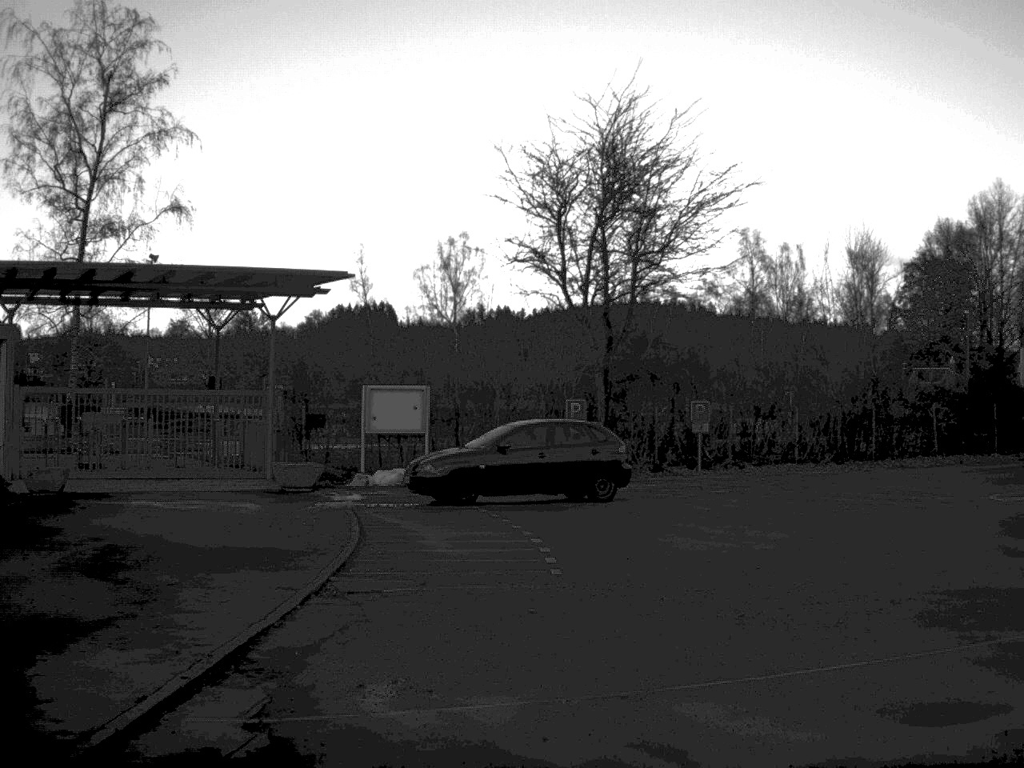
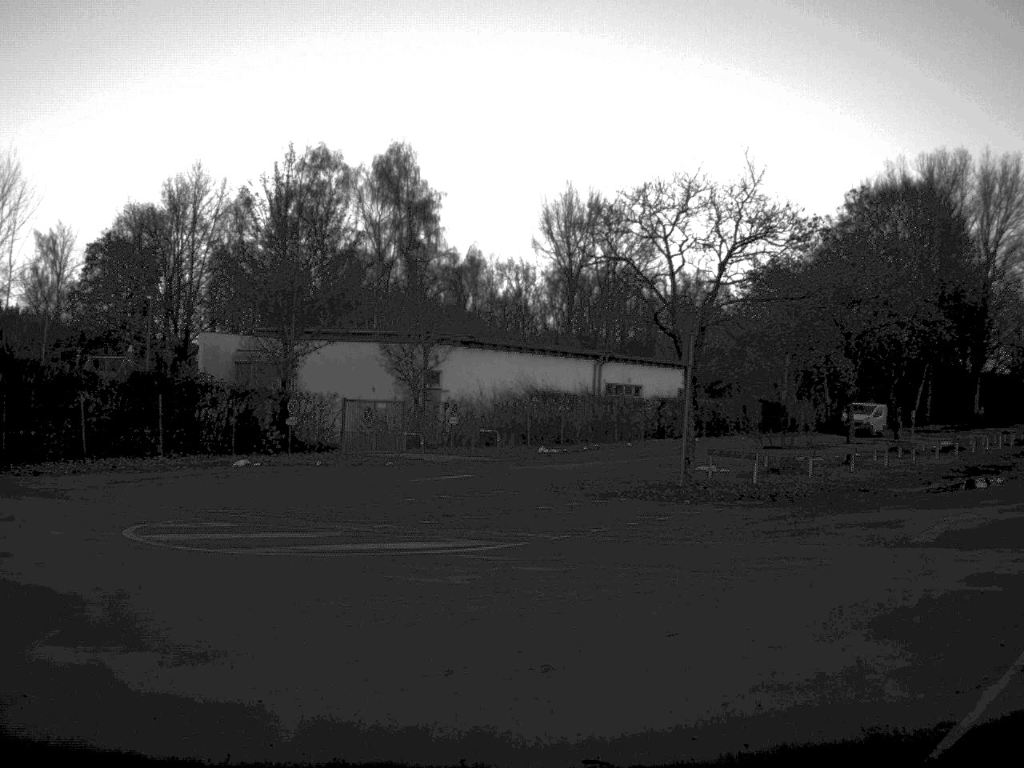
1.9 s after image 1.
(+2.2, +7.0) m; +36°
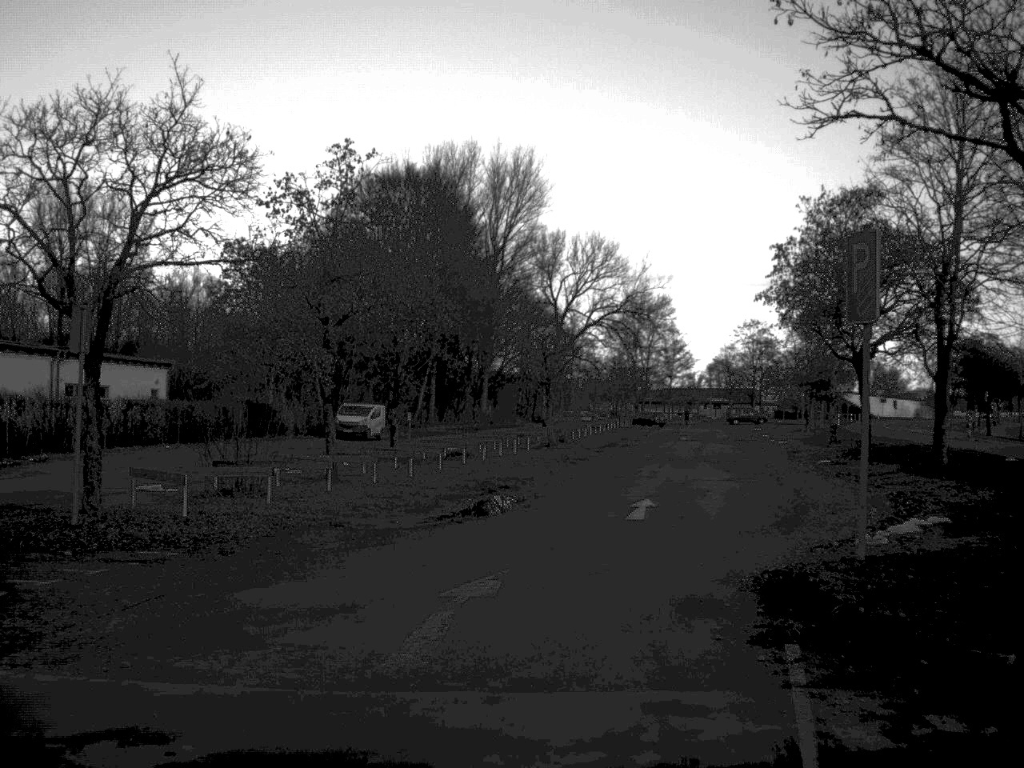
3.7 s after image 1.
(+1.6, +6.6) m; +21°
